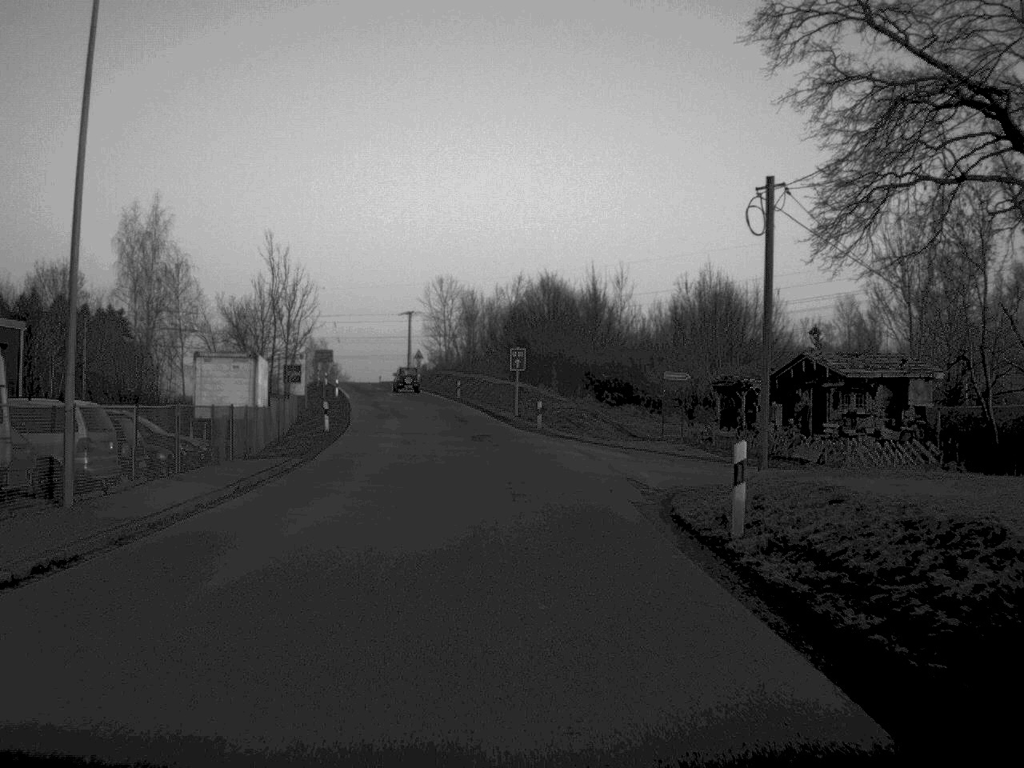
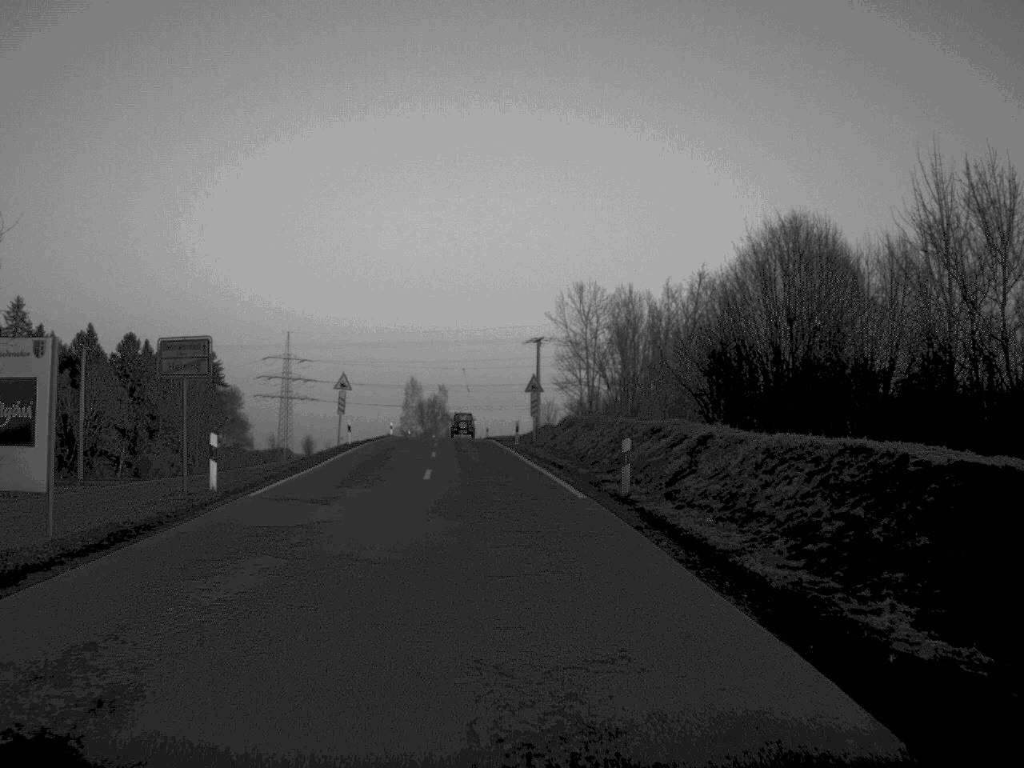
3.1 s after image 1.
(-2.8, +51.2) m; -6°
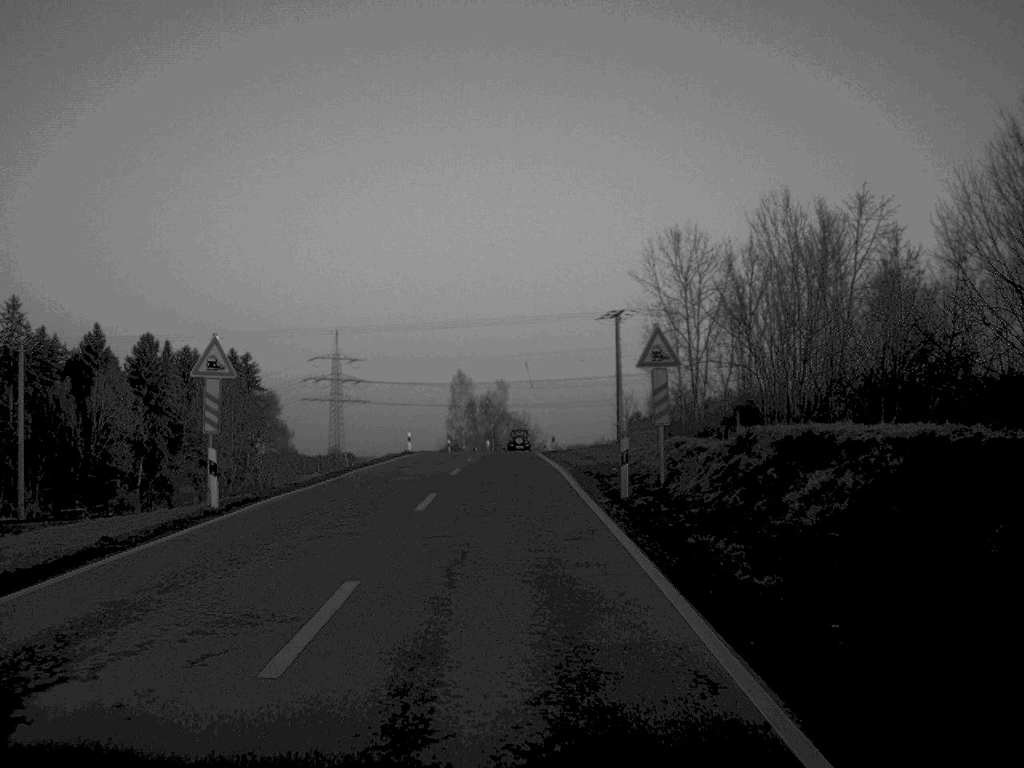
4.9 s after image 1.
(-0.8, +31.0) m; -3°
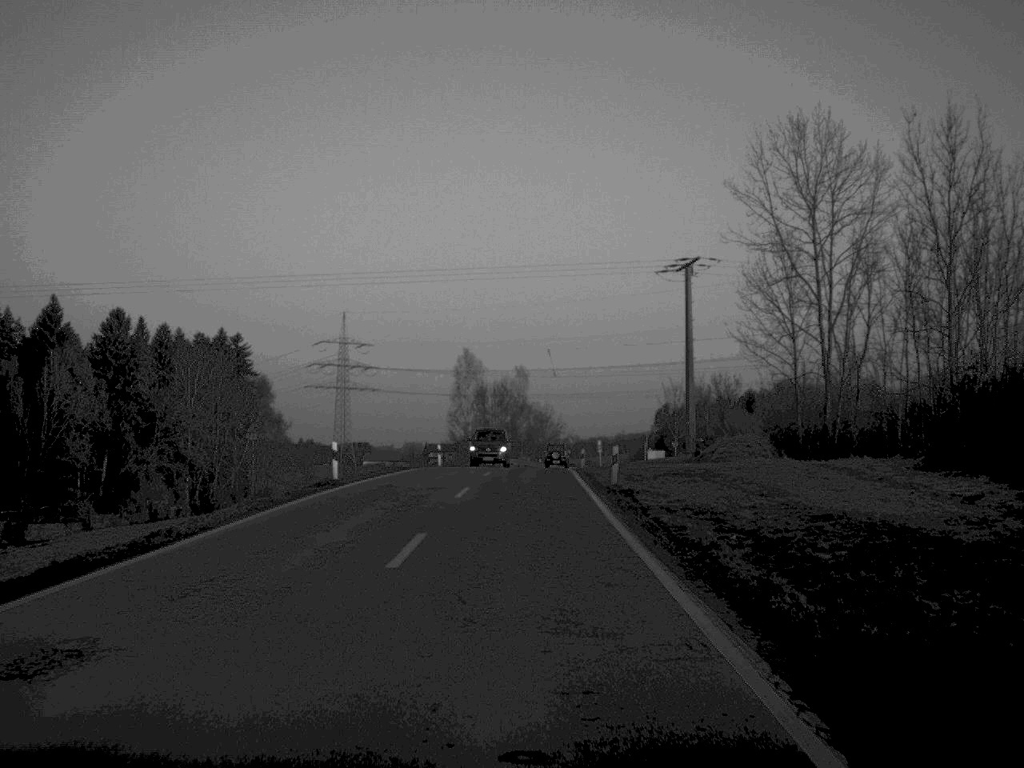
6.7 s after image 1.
(-0.4, +30.4) m; -1°
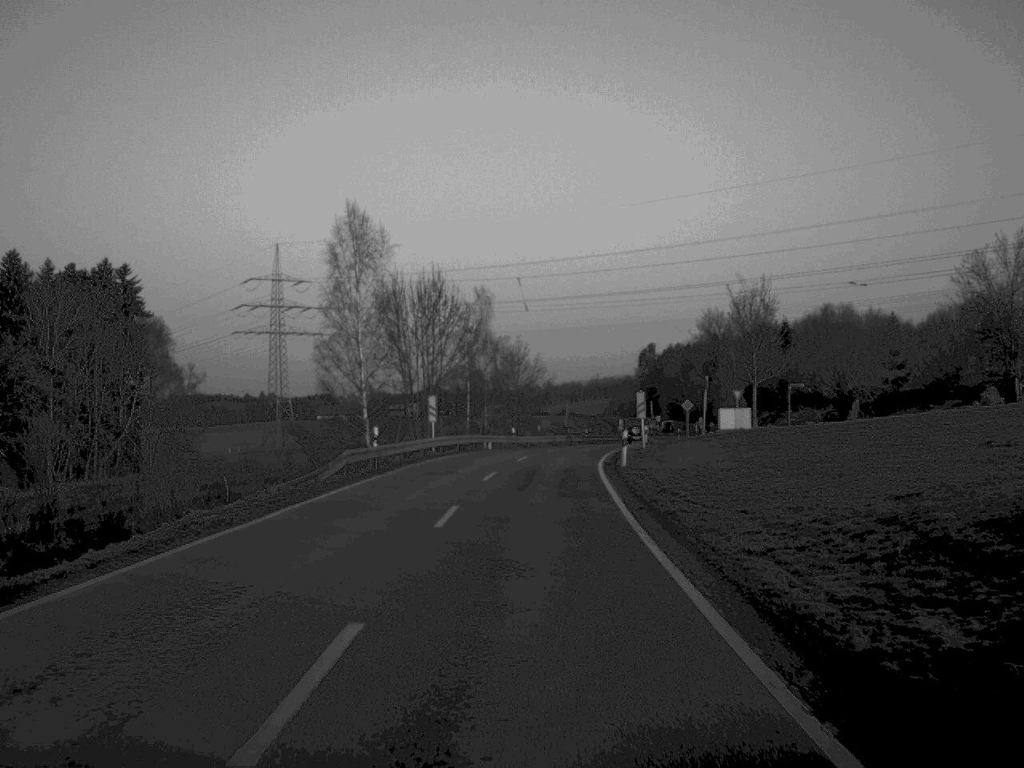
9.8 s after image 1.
(+0.4, +55.7) m; +1°
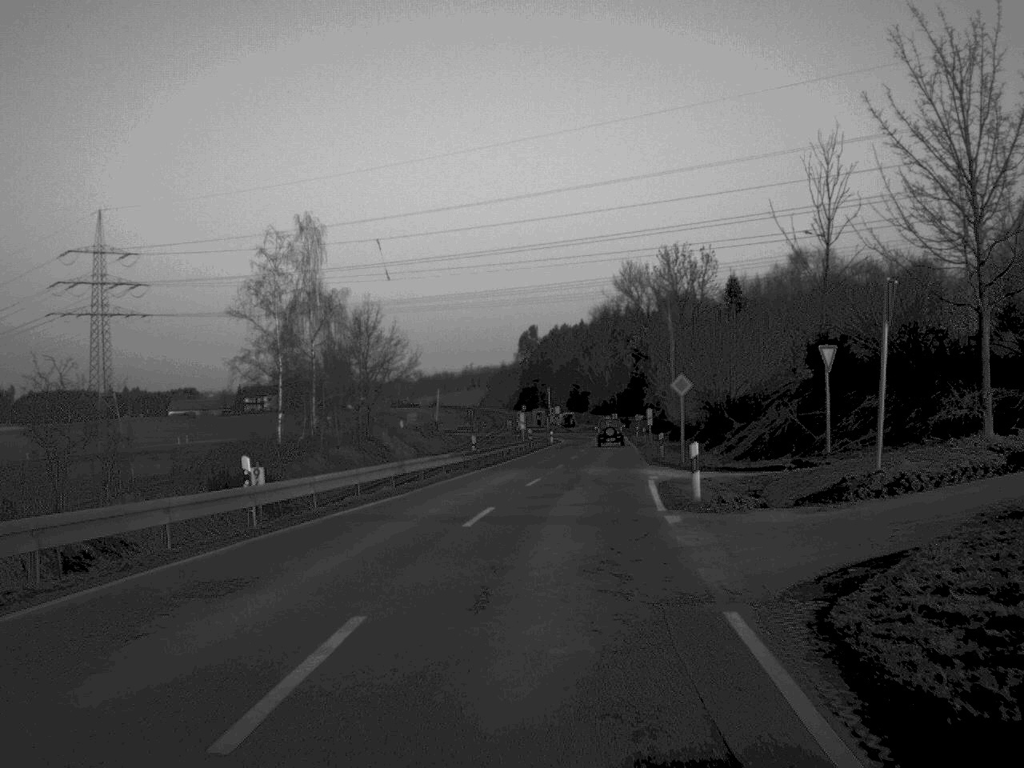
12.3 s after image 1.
(+1.7, +47.7) m; +6°
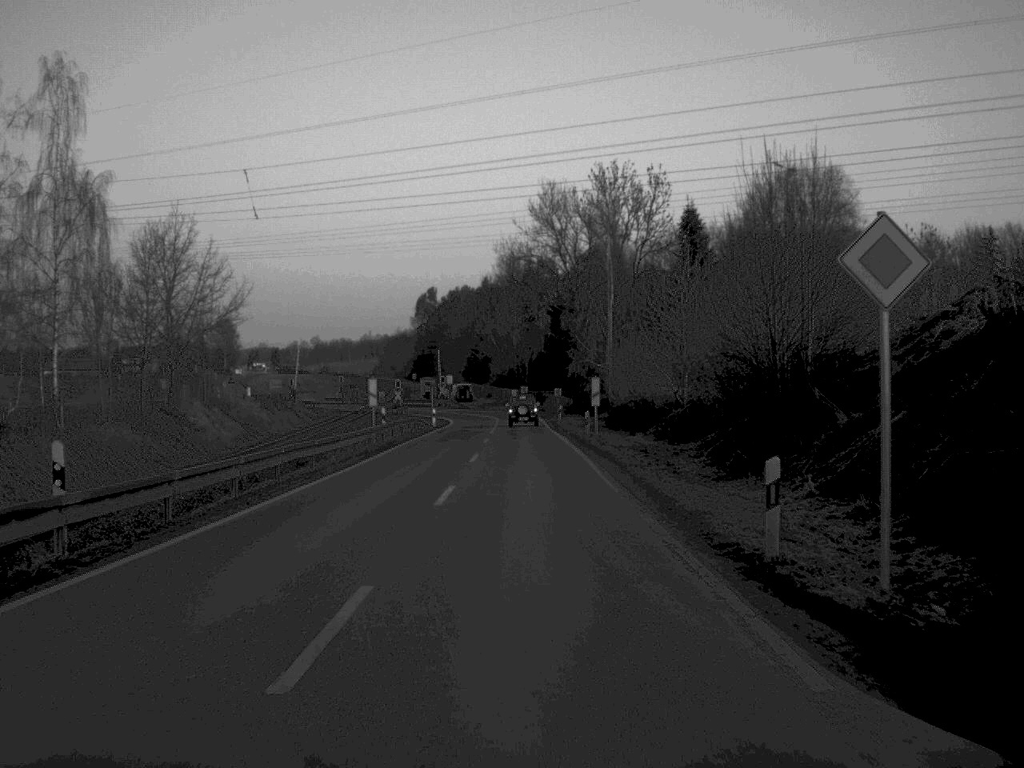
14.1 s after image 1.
(+1.7, +34.9) m; +4°
